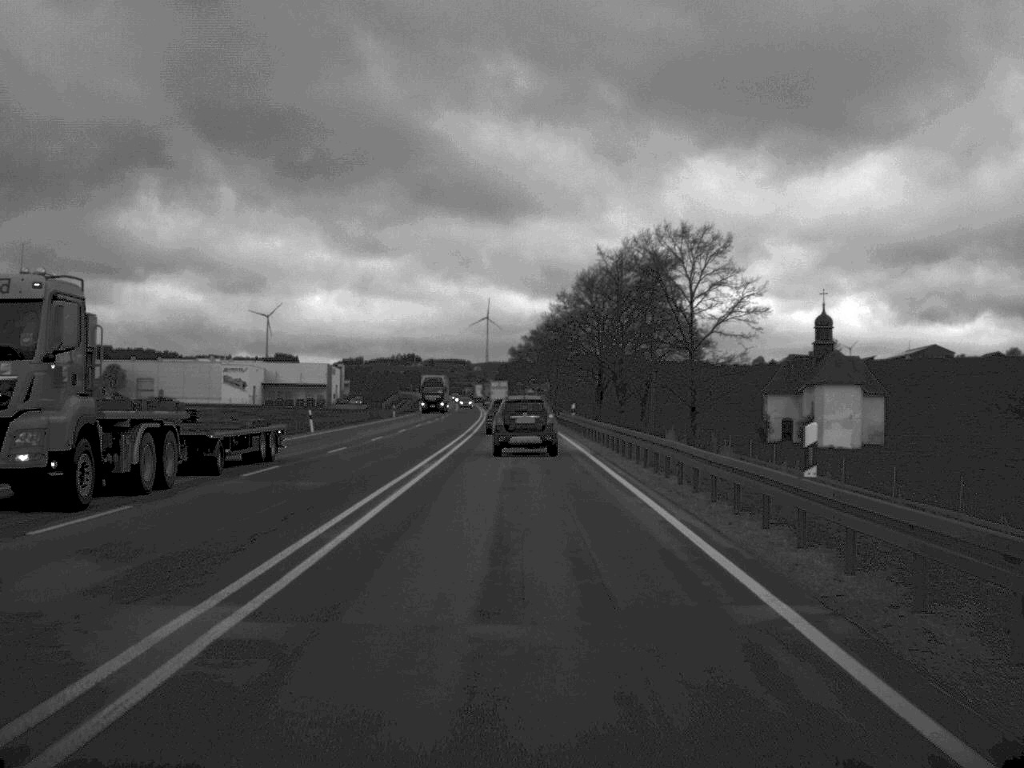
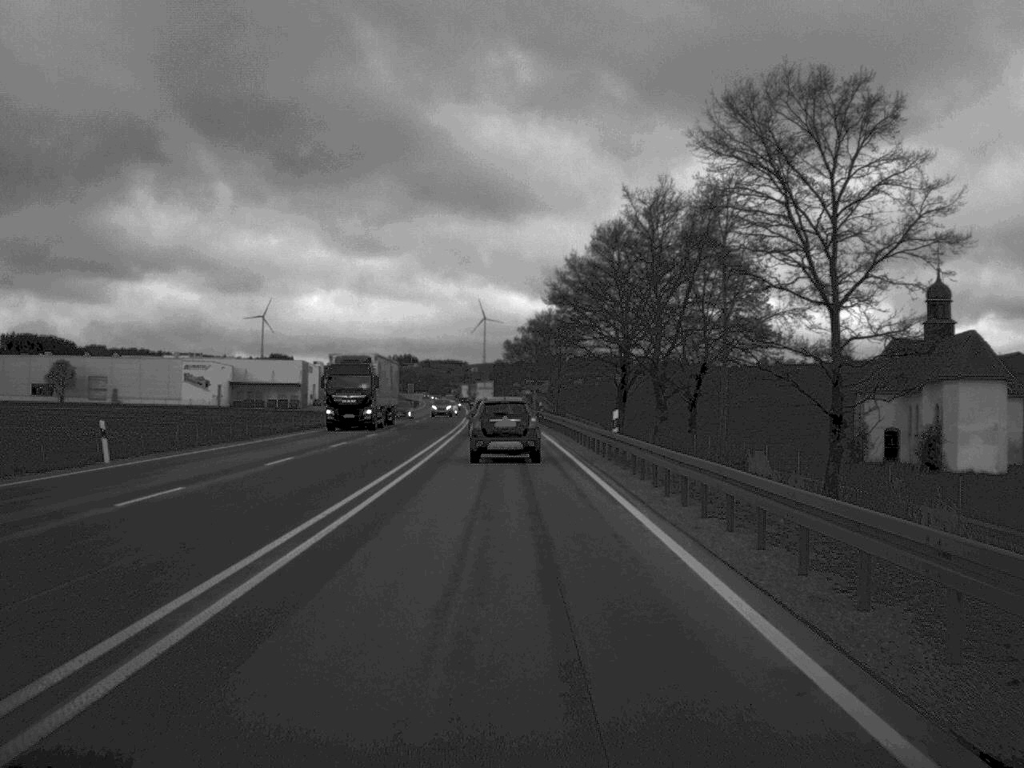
(+0.1, +31.2) m; 0°
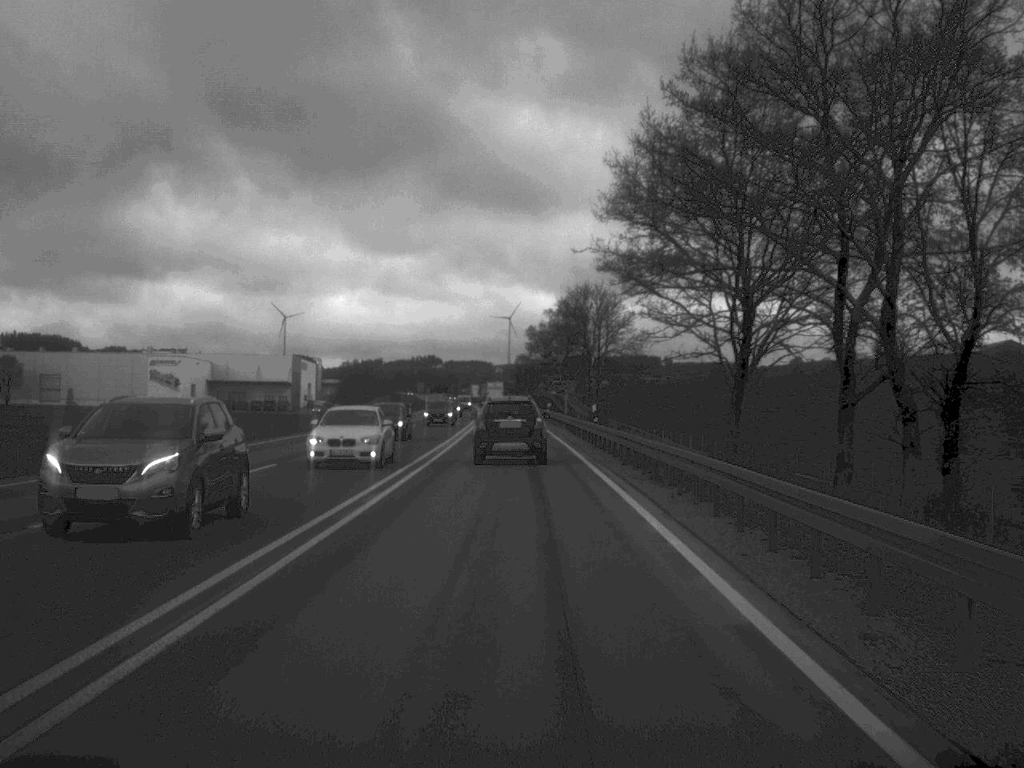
(-0.5, +39.7) m; -1°
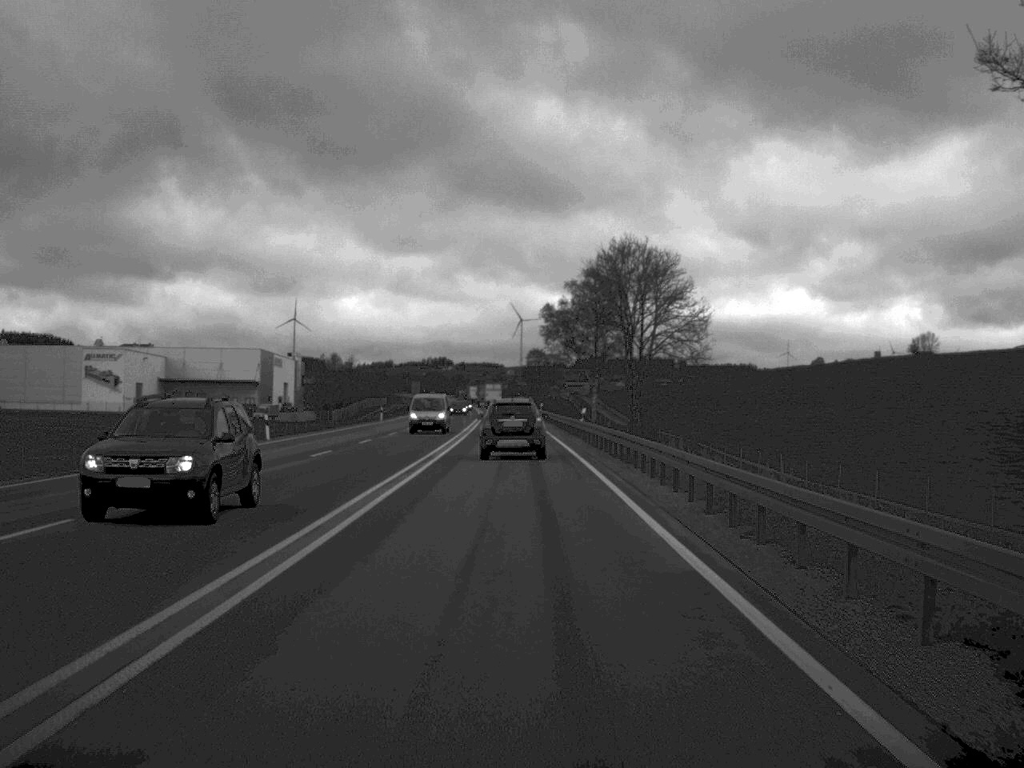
(-0.2, +38.5) m; -1°
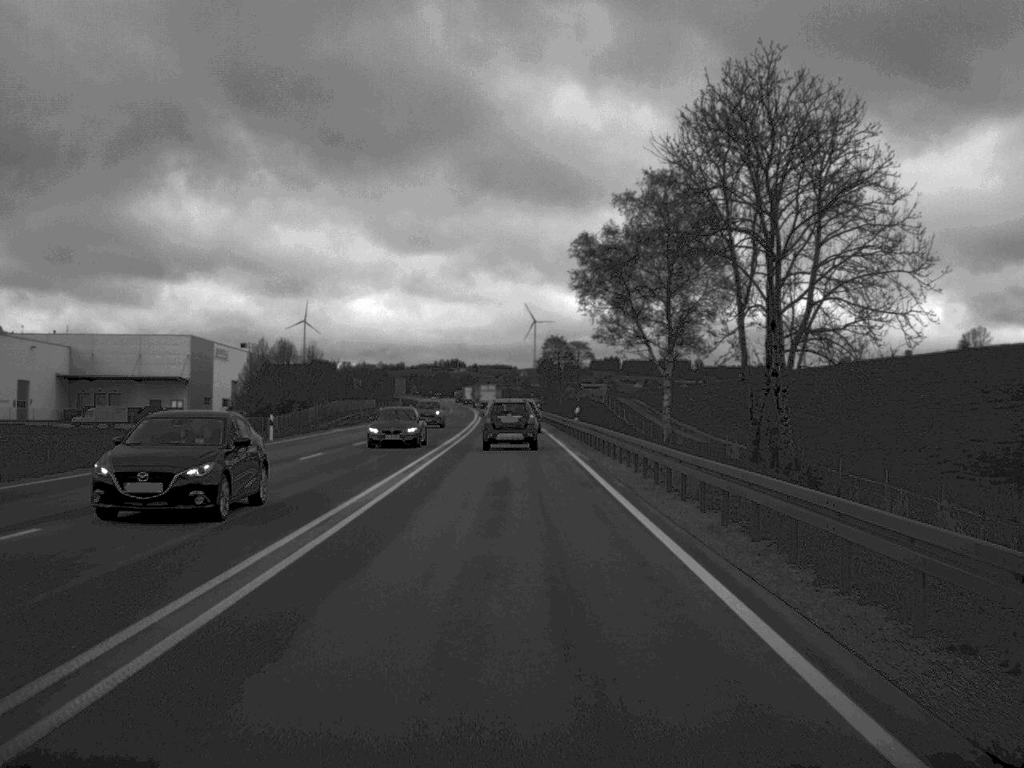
(-0.4, +49.1) m; -1°
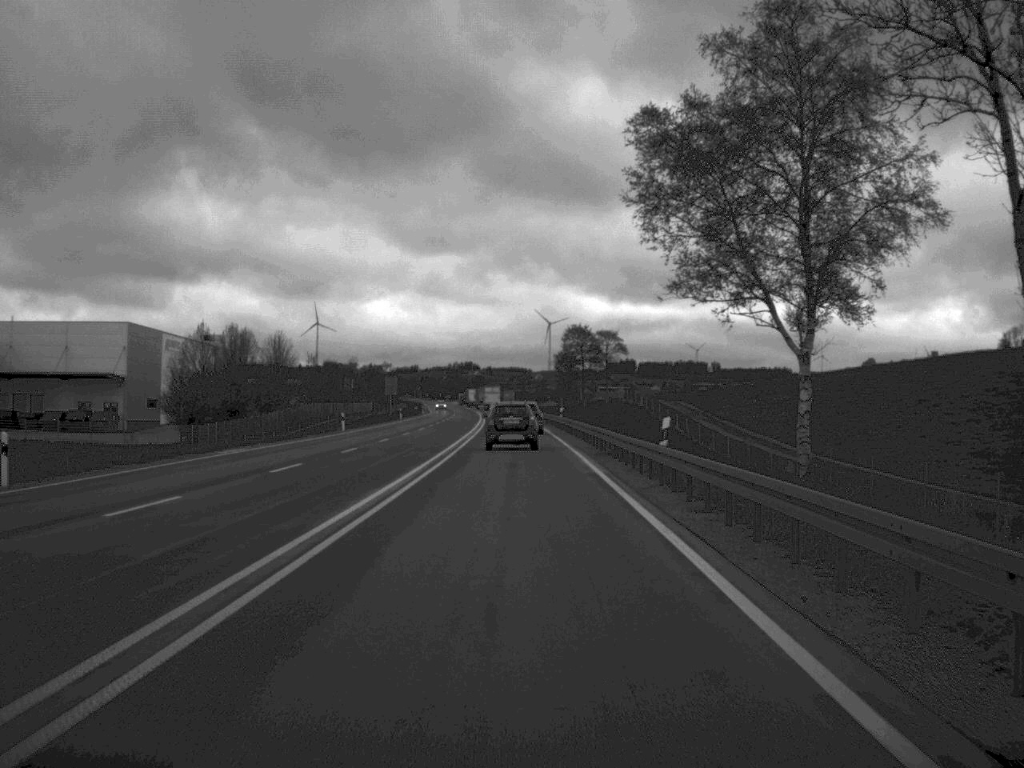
(-0.2, +29.5) m; -1°
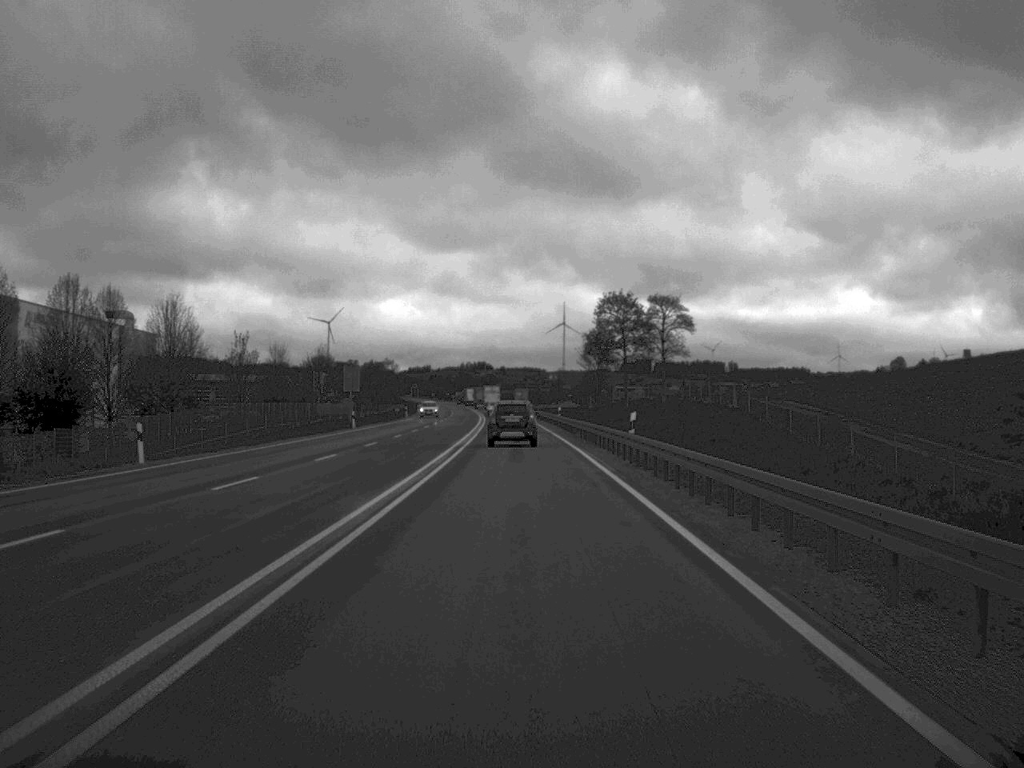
(-0.3, +42.4) m; -1°
